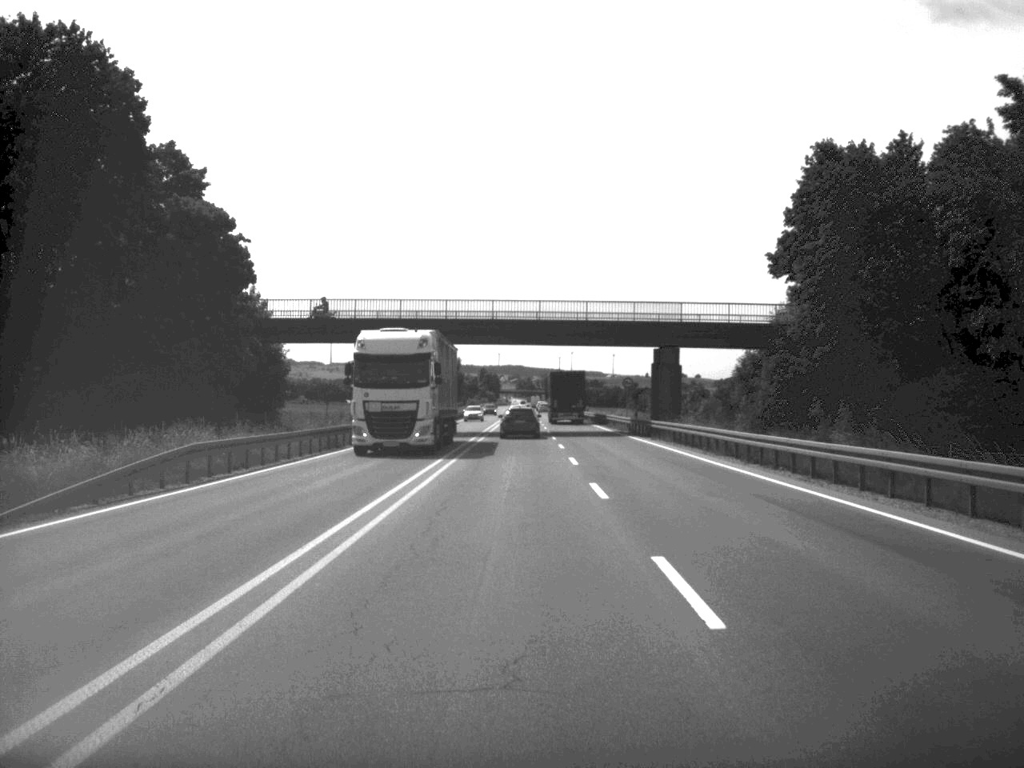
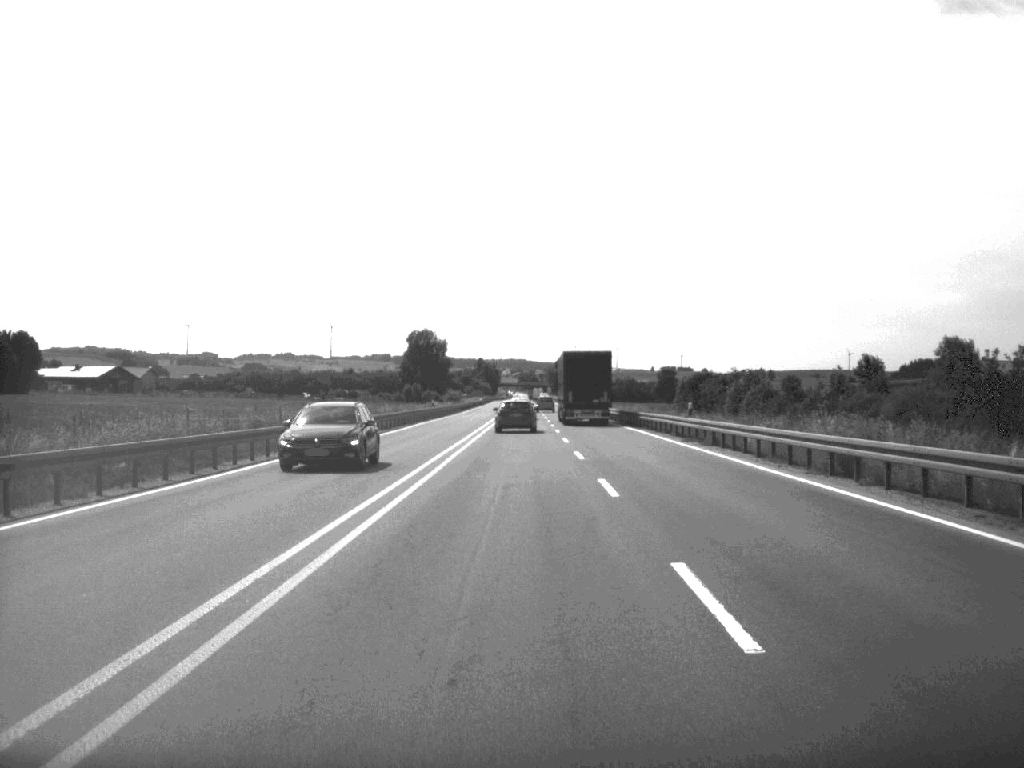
(0.0, +73.0) m; 0°
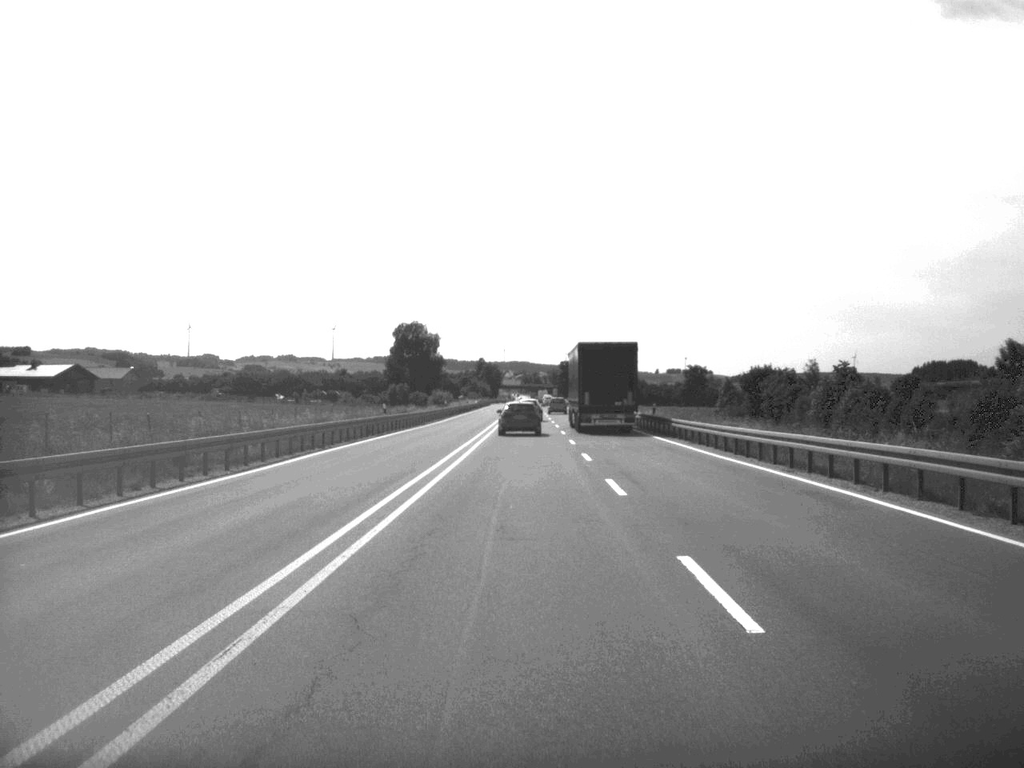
(0.0, +35.0) m; 0°
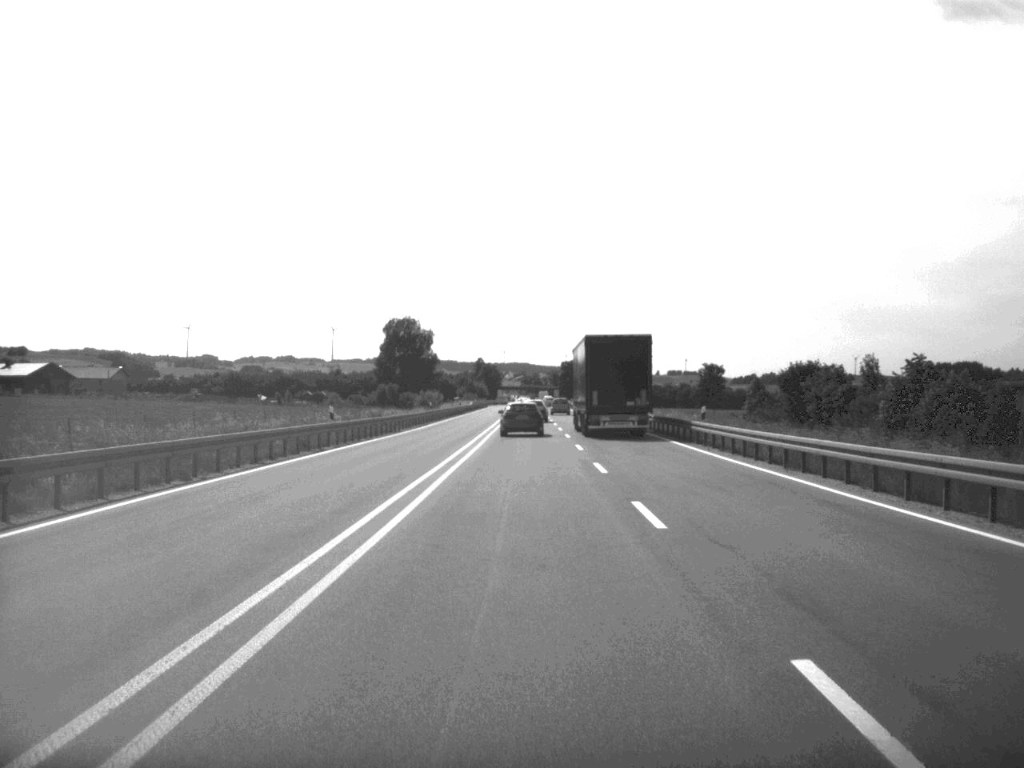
(0.0, +16.9) m; 0°
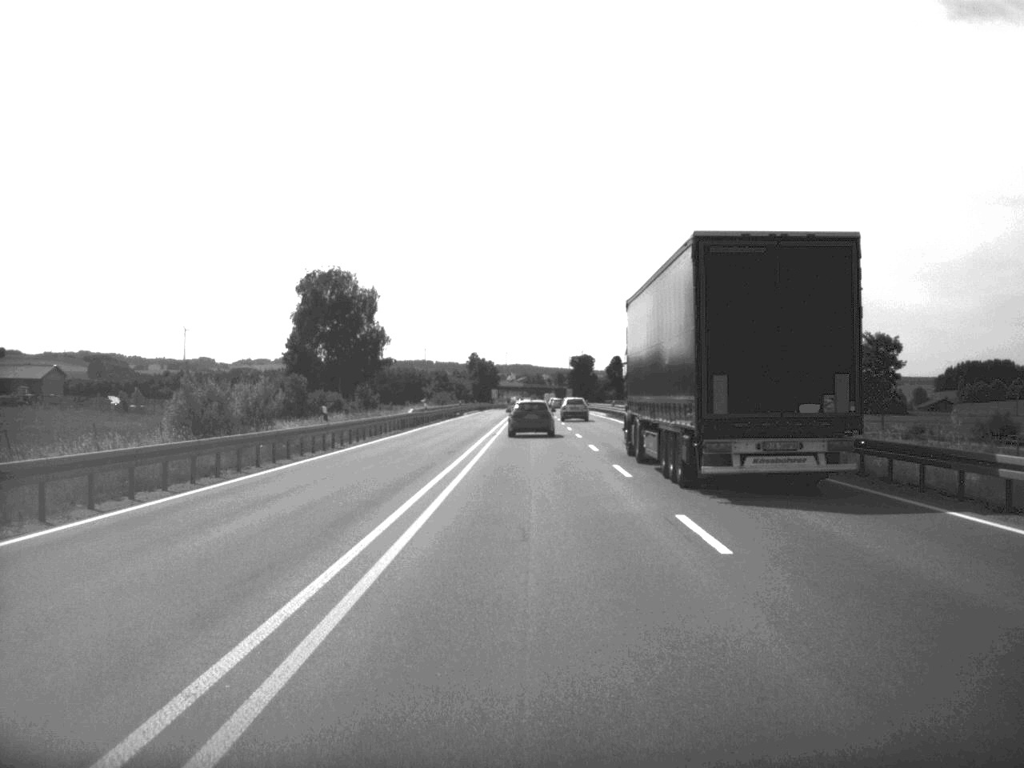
(-0.1, +87.0) m; 0°
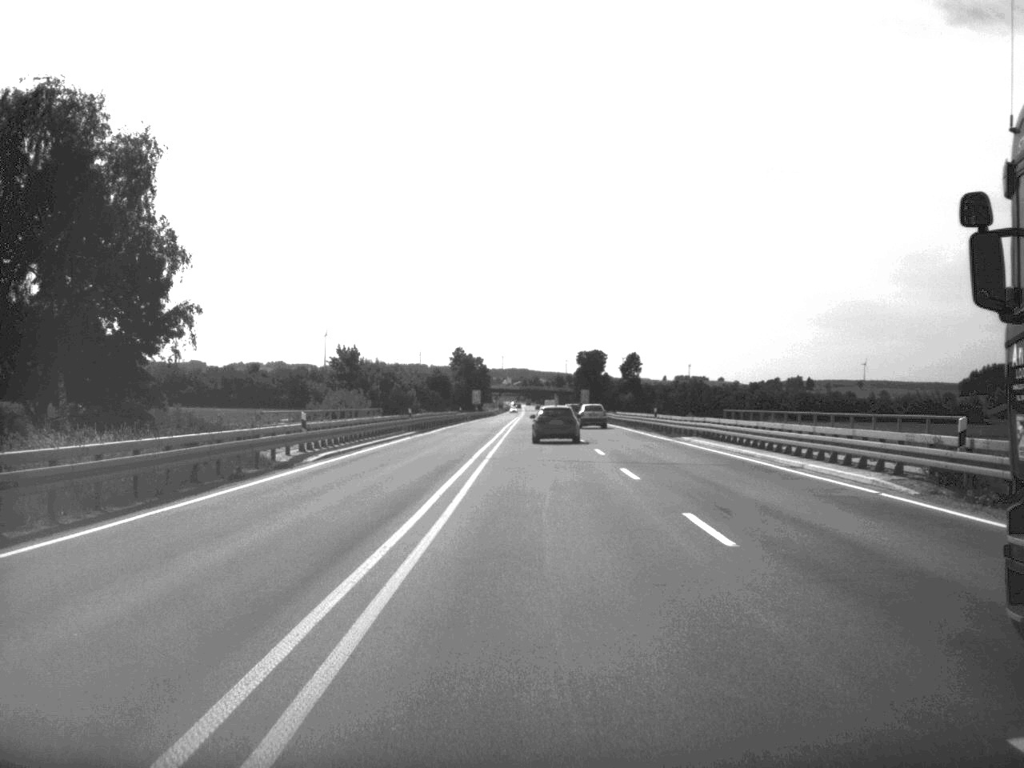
(+0.1, +83.0) m; 0°
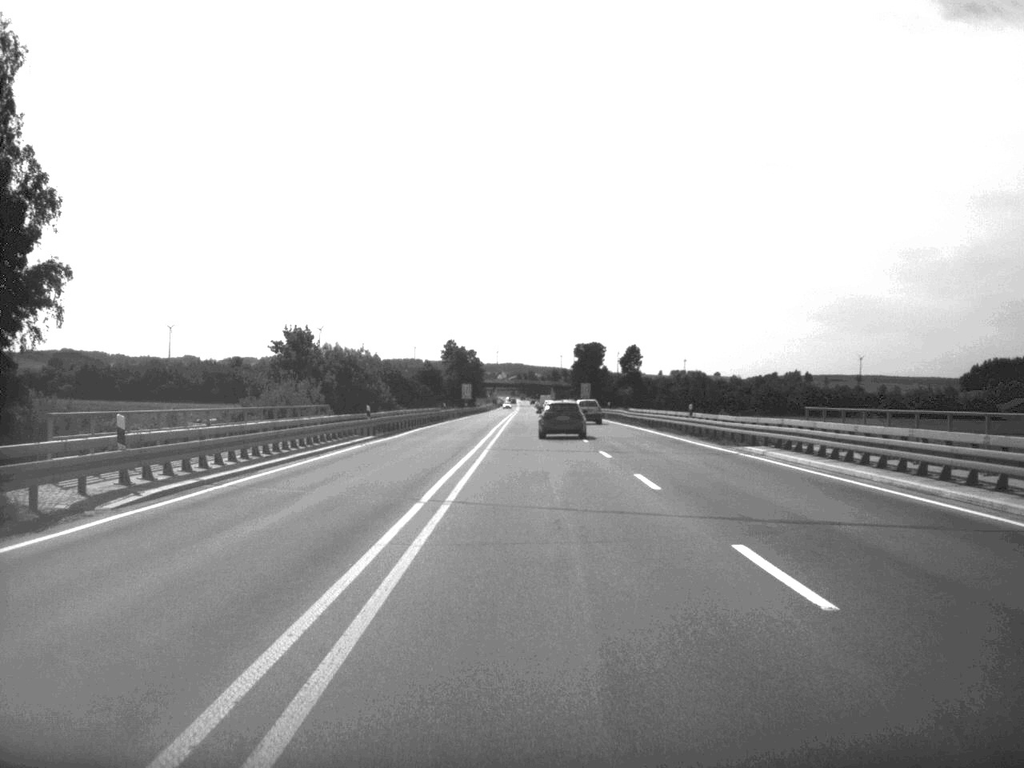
(0.0, +16.3) m; 0°
